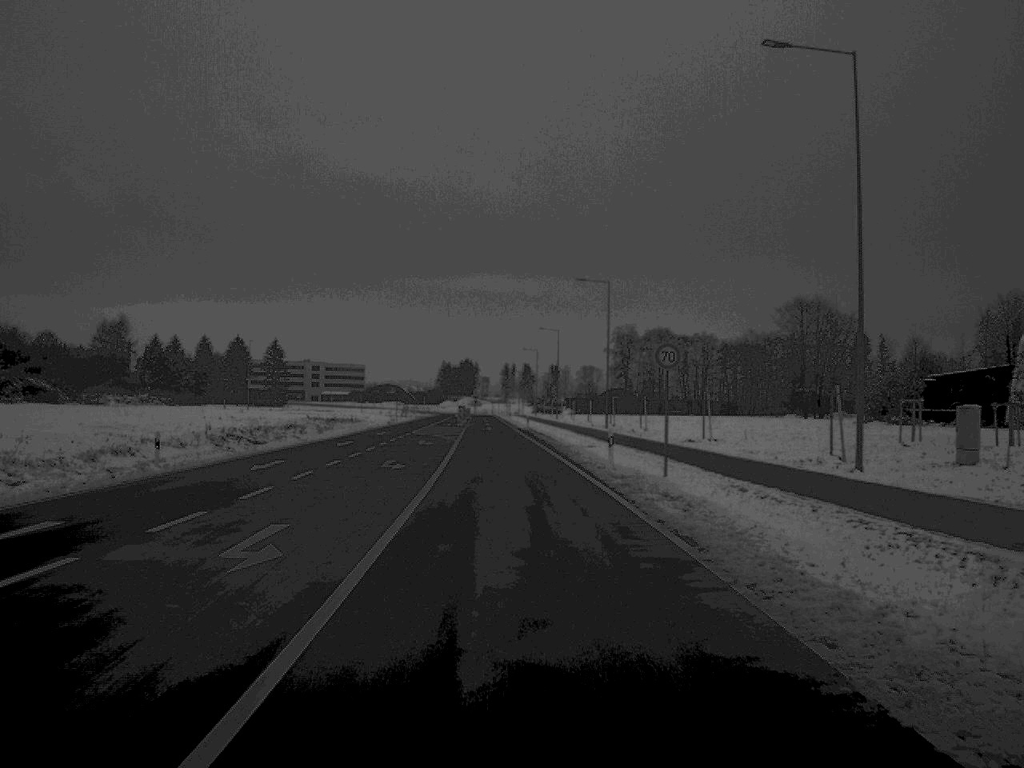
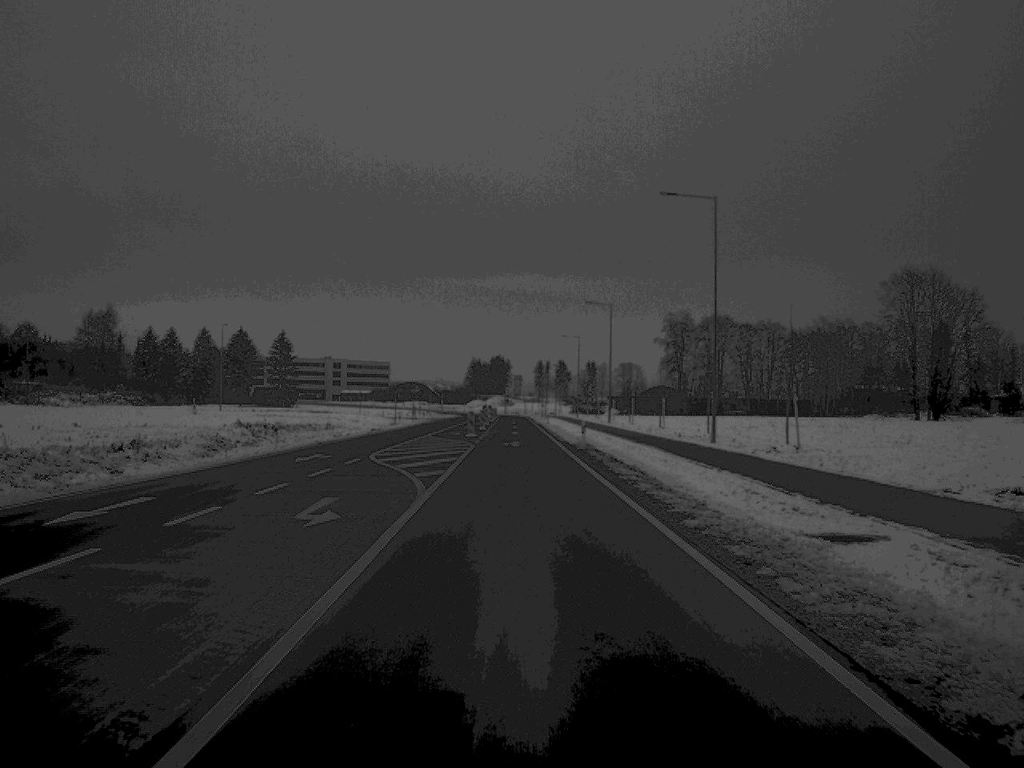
(-0.7, +35.4) m; -1°
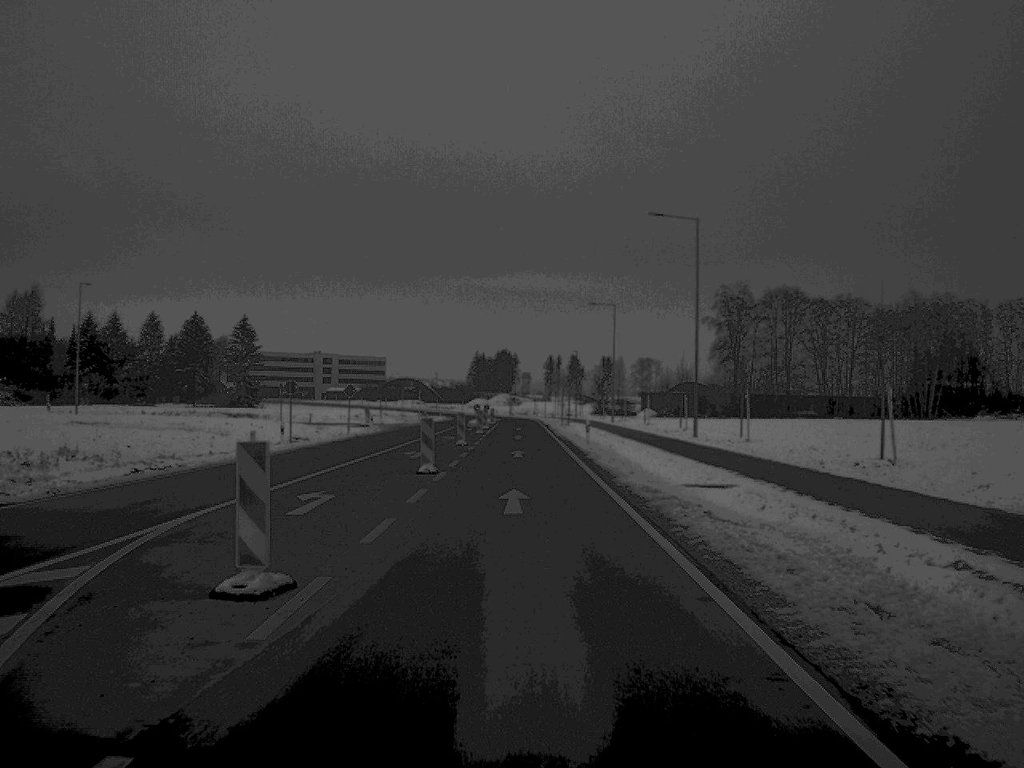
(-0.2, +50.2) m; 0°
